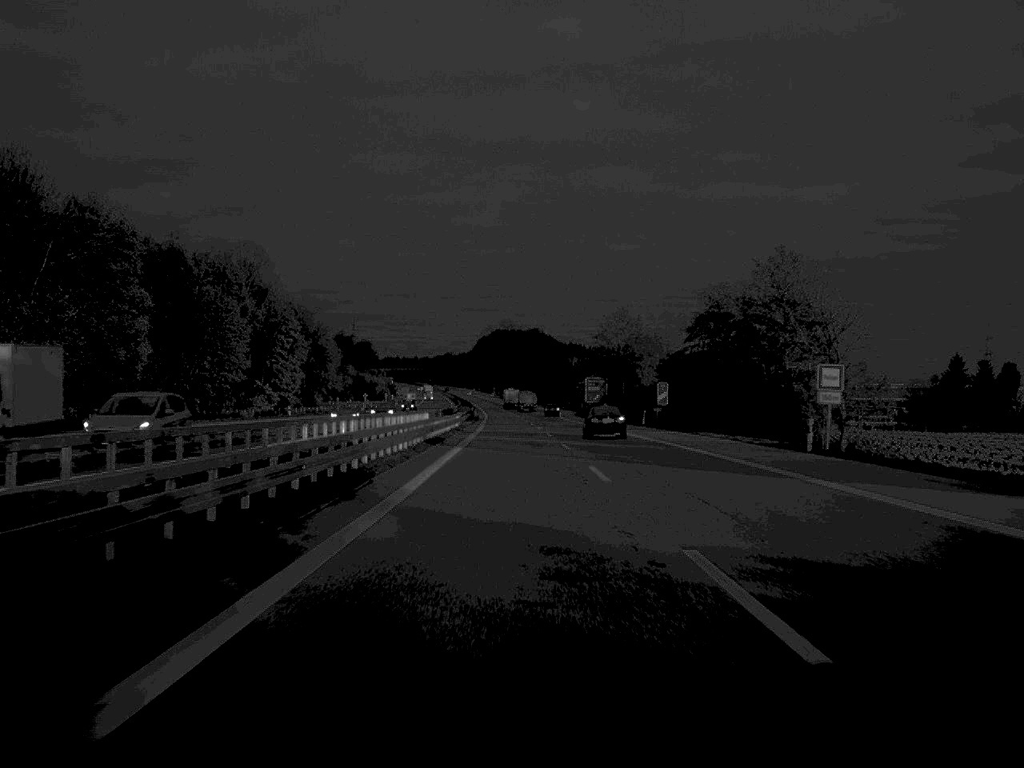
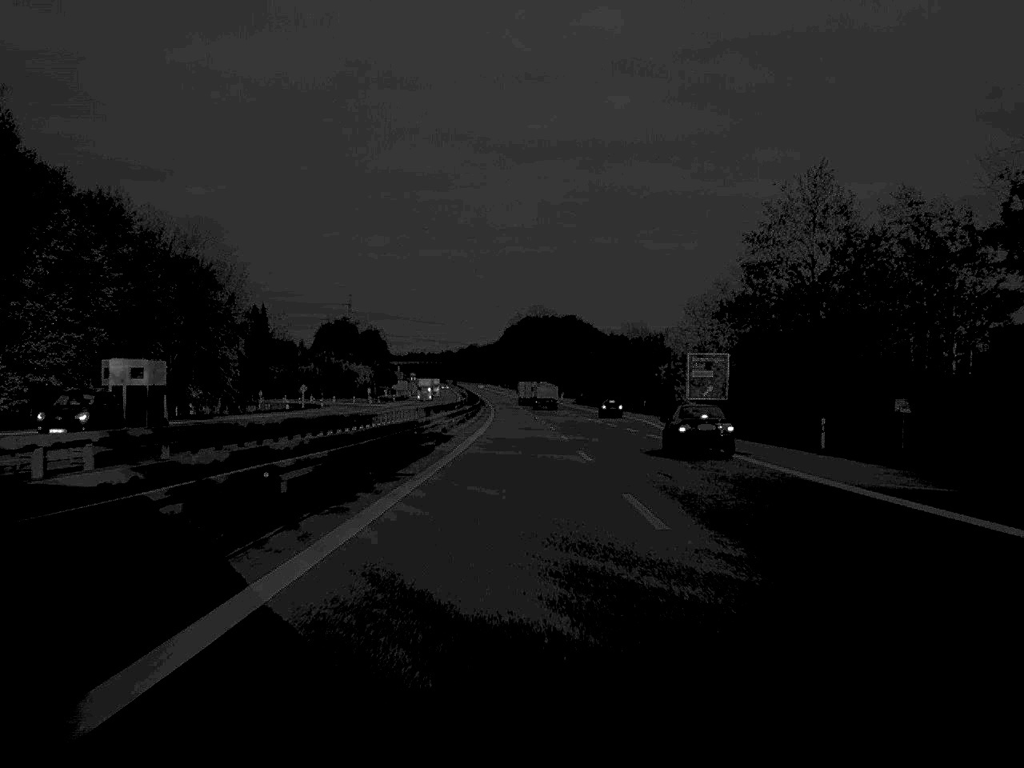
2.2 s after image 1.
(-1.2, +98.9) m; -1°
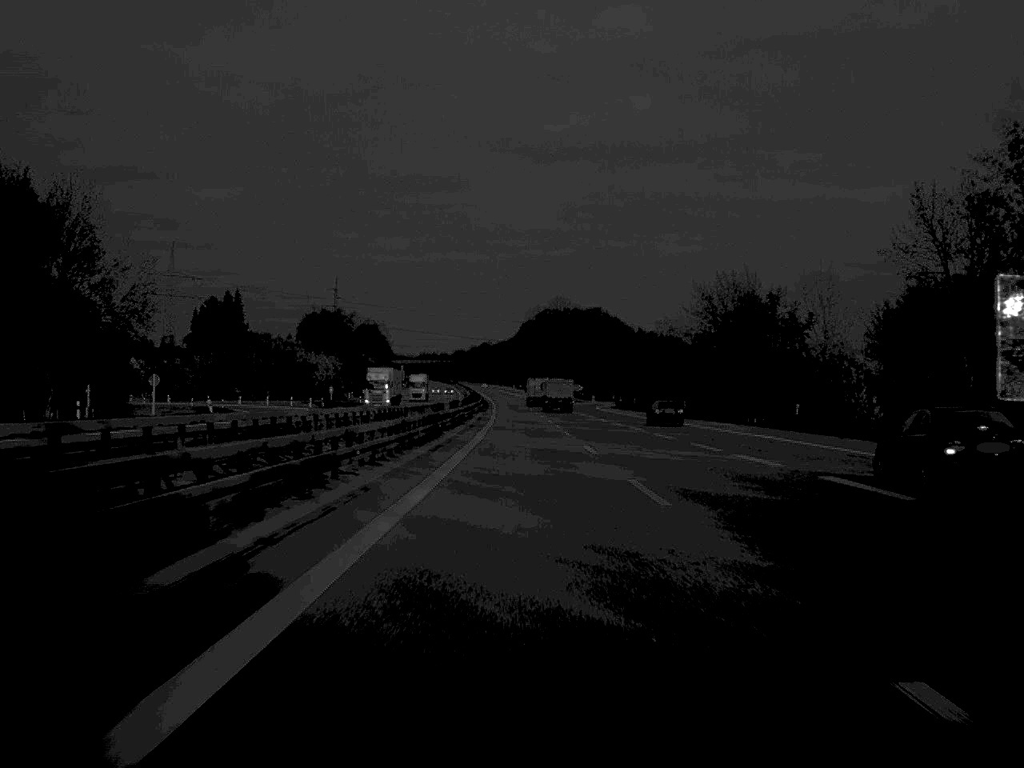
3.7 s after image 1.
(-0.6, +68.1) m; -1°
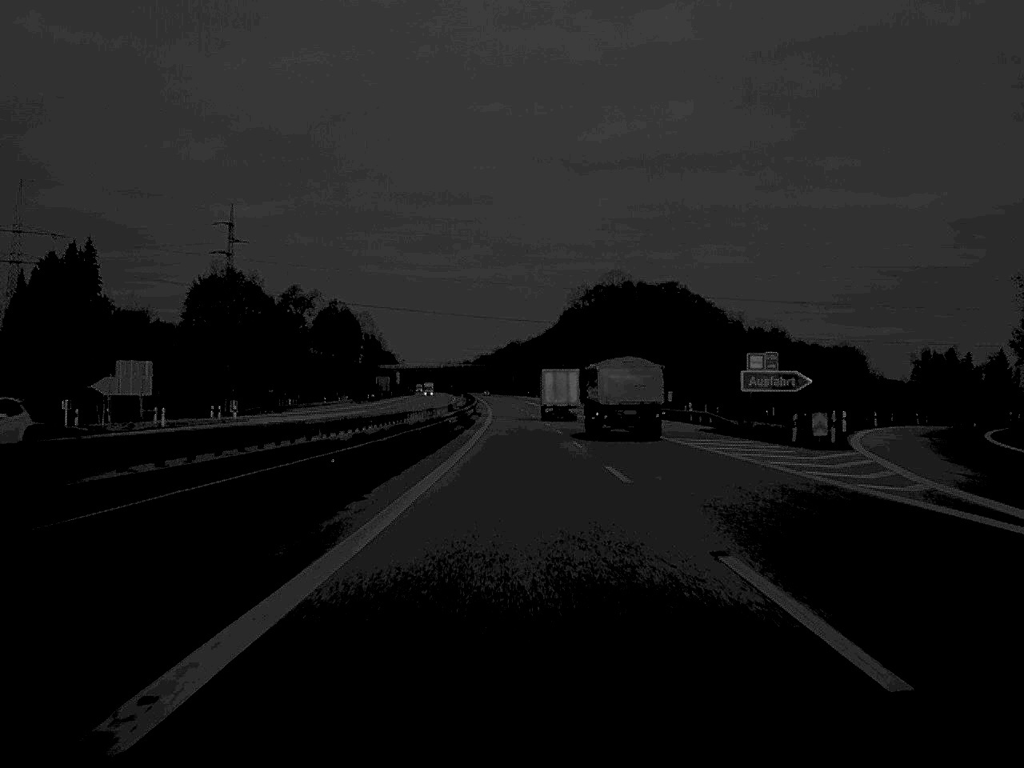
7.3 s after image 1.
(-2.1, +164.6) m; -2°
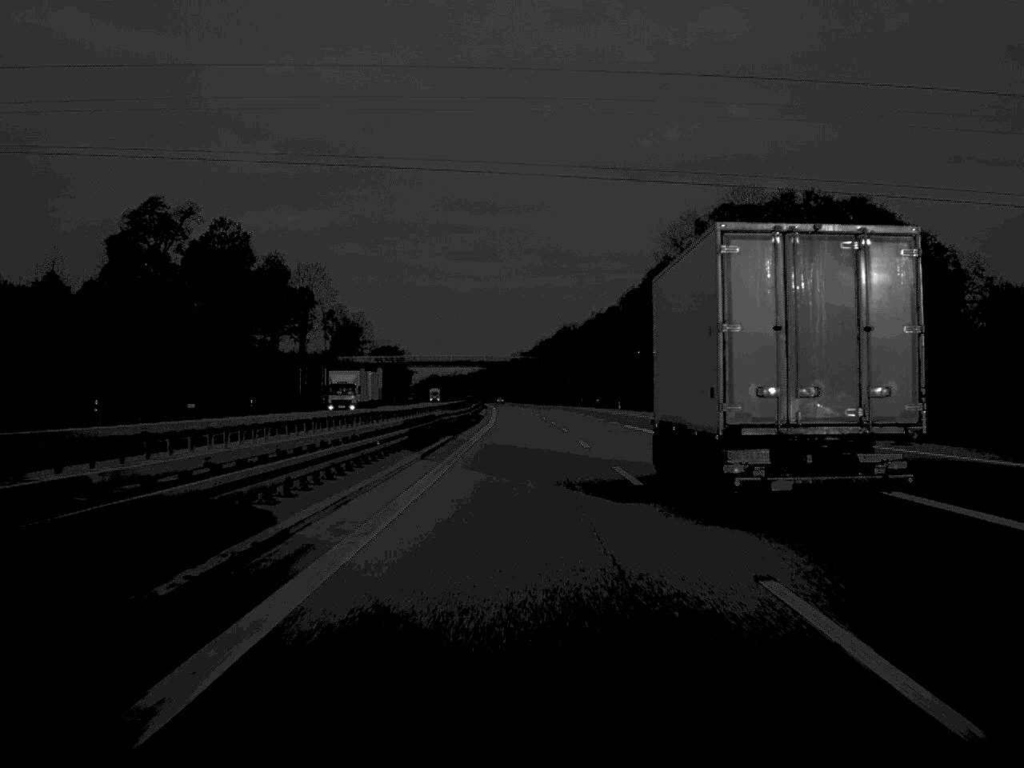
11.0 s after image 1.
(-3.1, +165.9) m; -2°
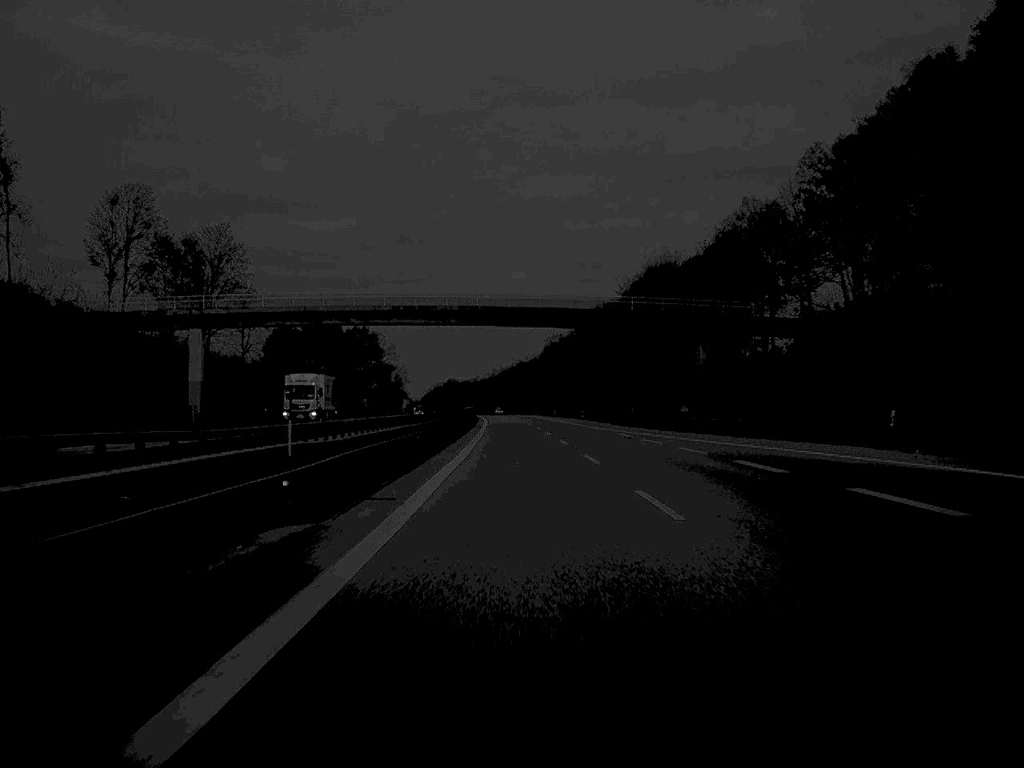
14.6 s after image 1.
(-2.6, +166.1) m; -1°
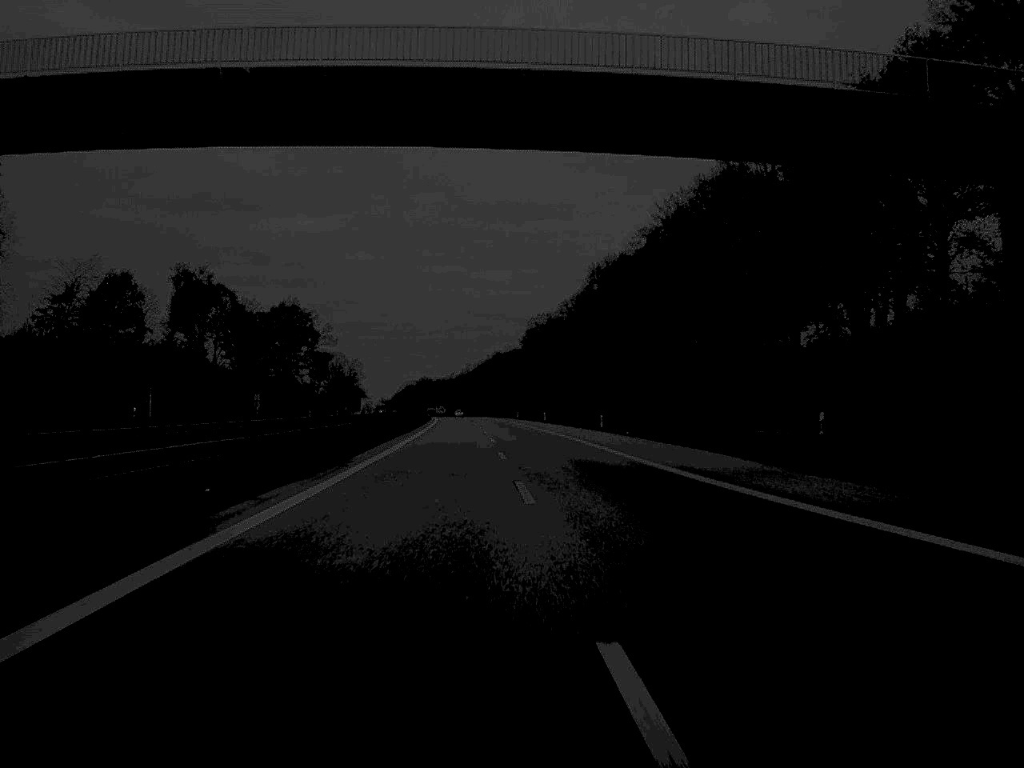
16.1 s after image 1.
(+0.6, +68.1) m; +1°
